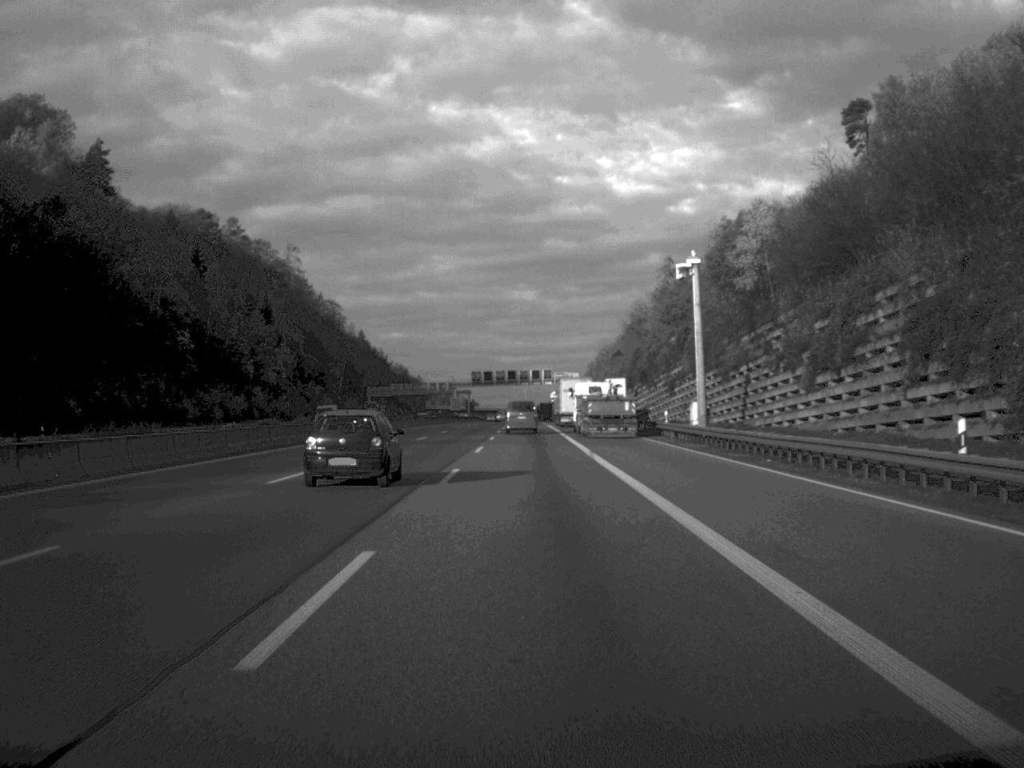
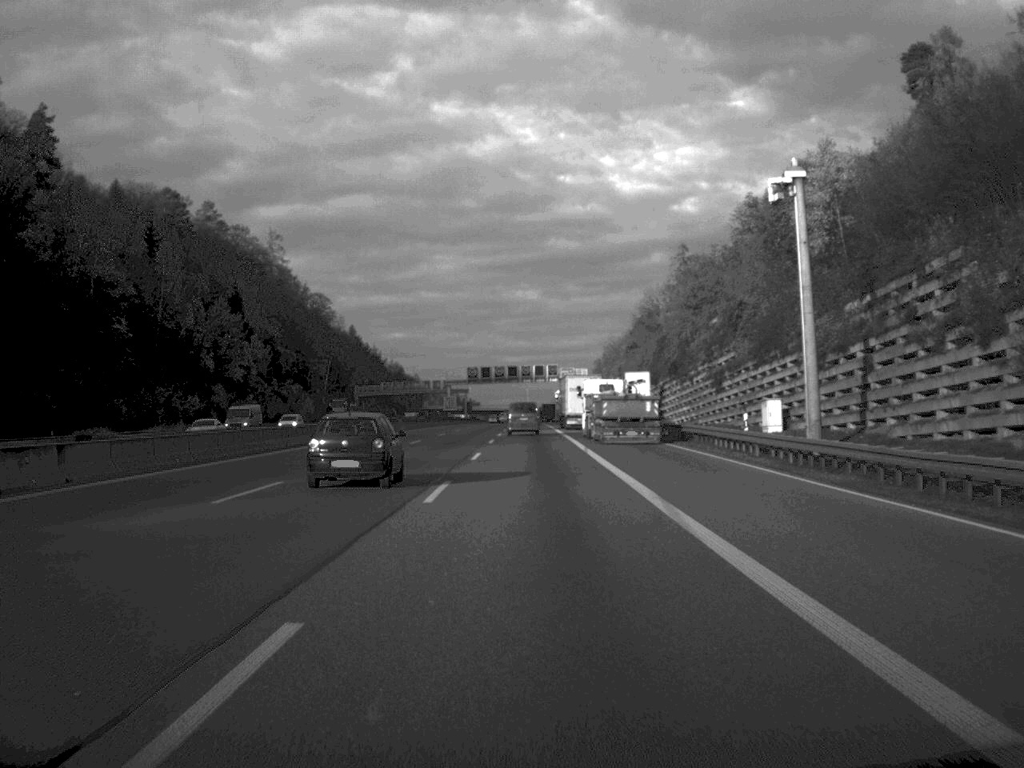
(0.0, +22.9) m; 0°
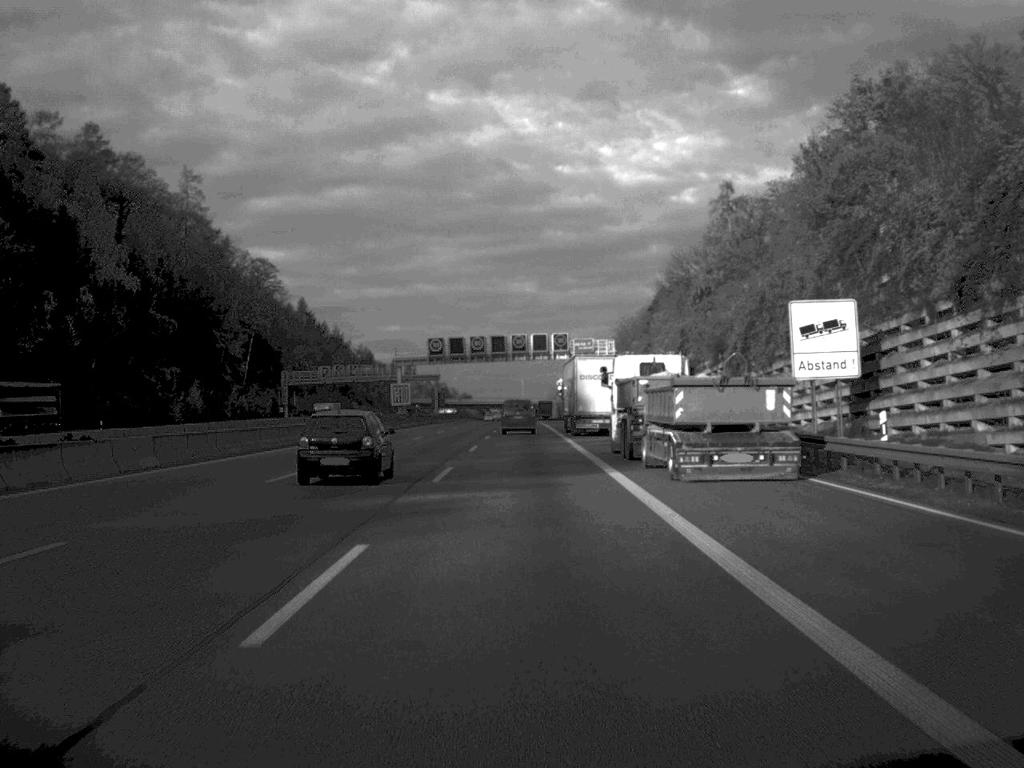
(+0.1, +66.0) m; 0°
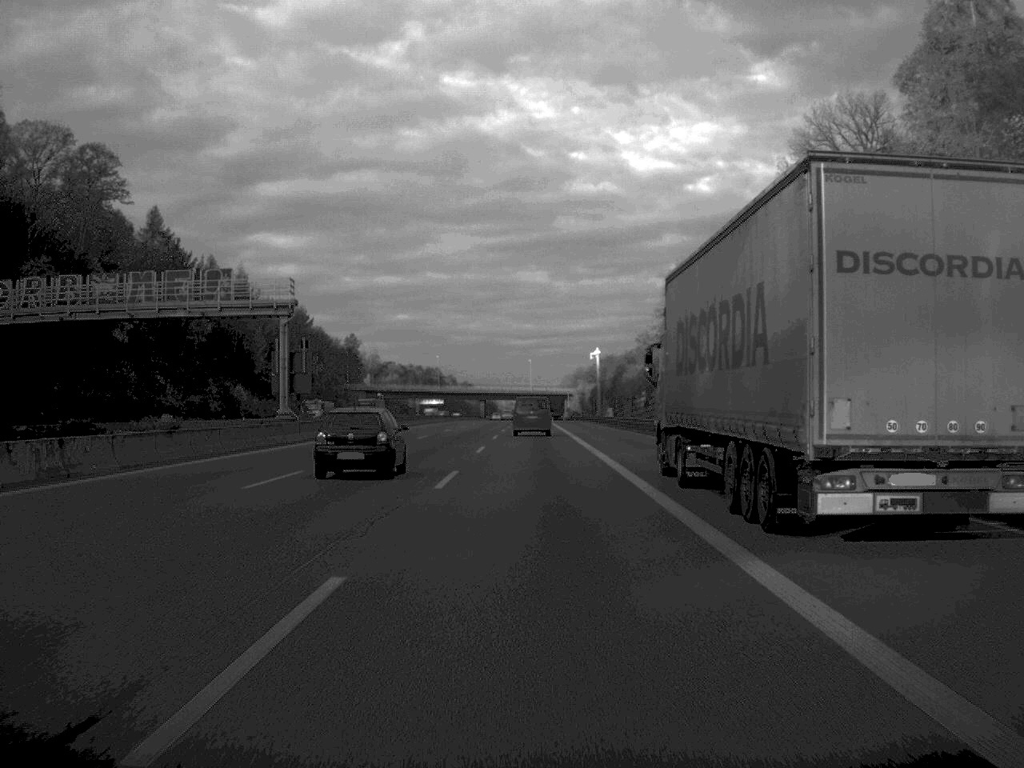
(-0.4, +109.3) m; 0°
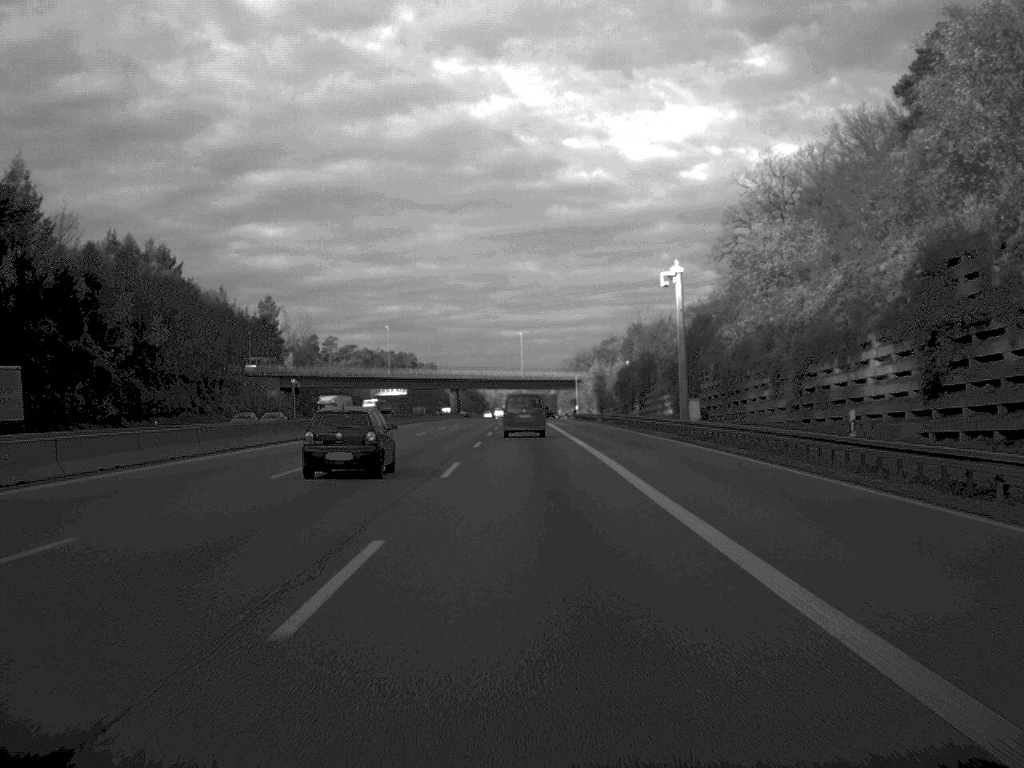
(+0.2, +85.2) m; 0°
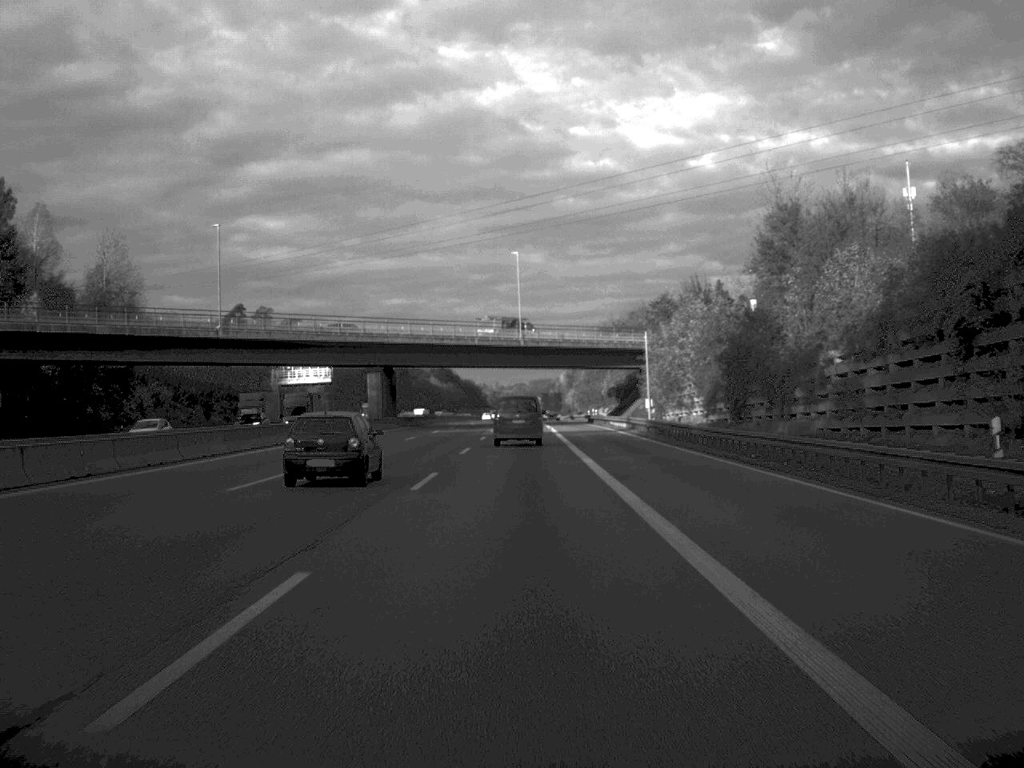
(0.0, +109.0) m; 0°
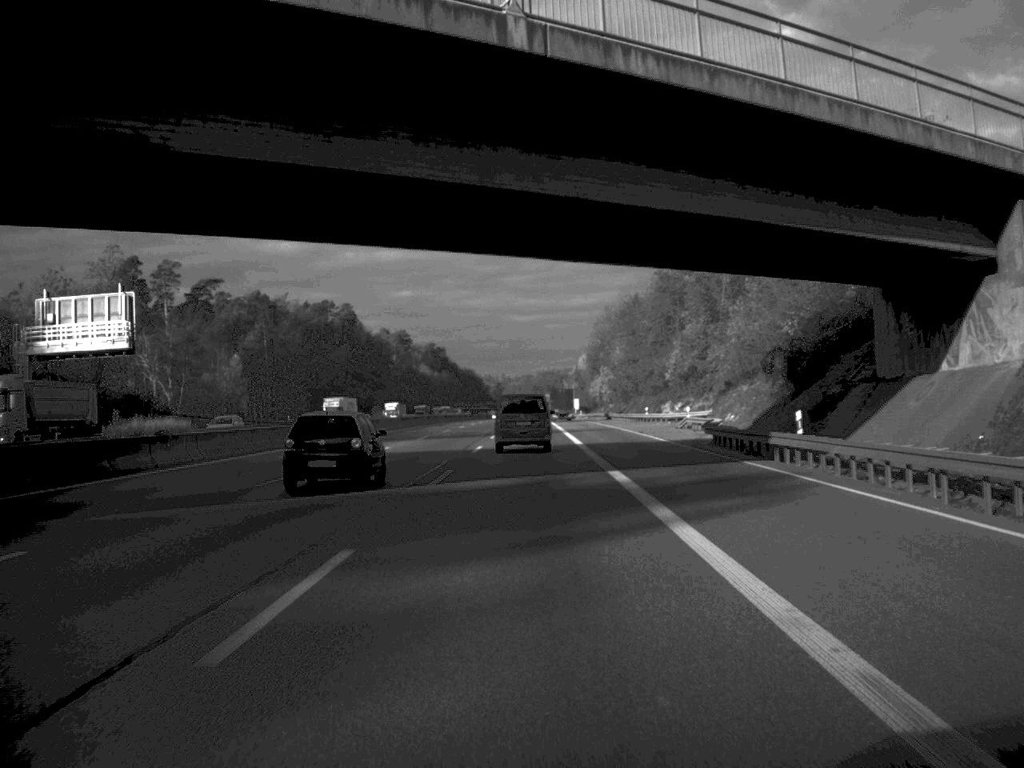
(-0.2, +88.2) m; 0°
